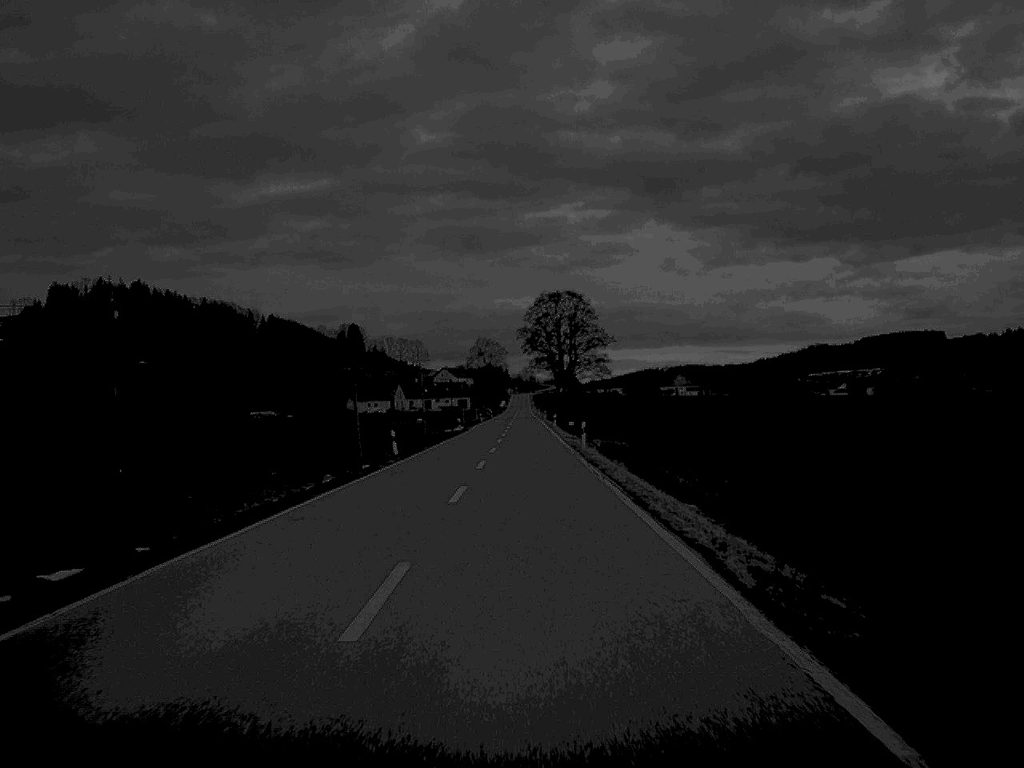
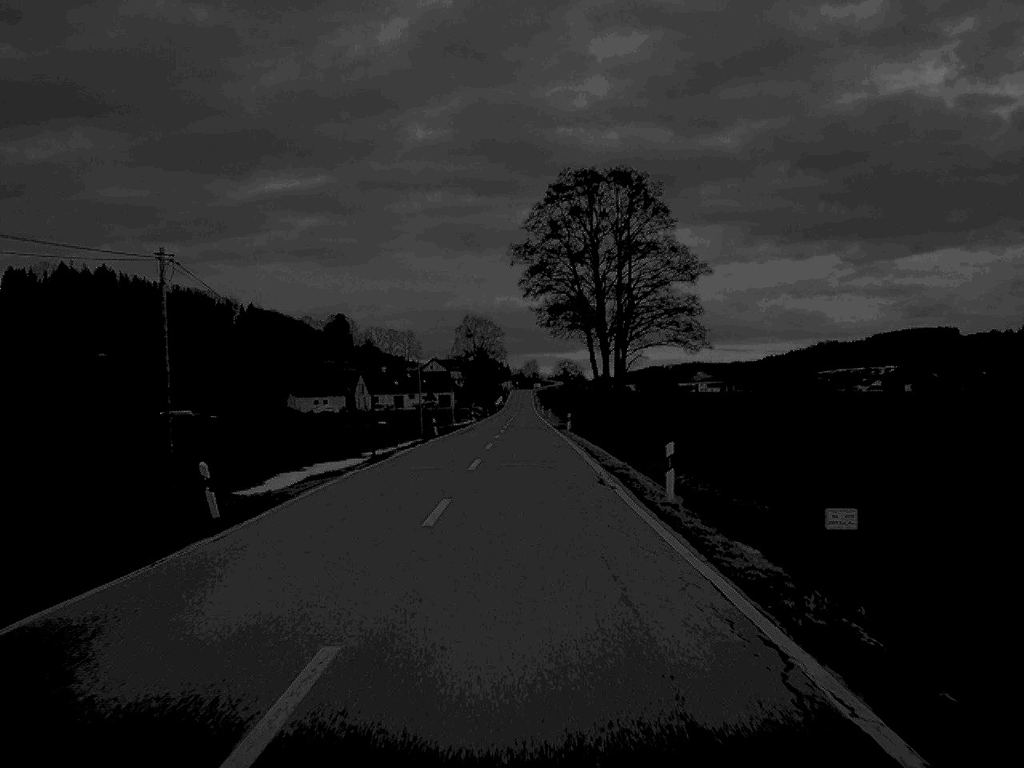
(0.0, +77.6) m; 0°
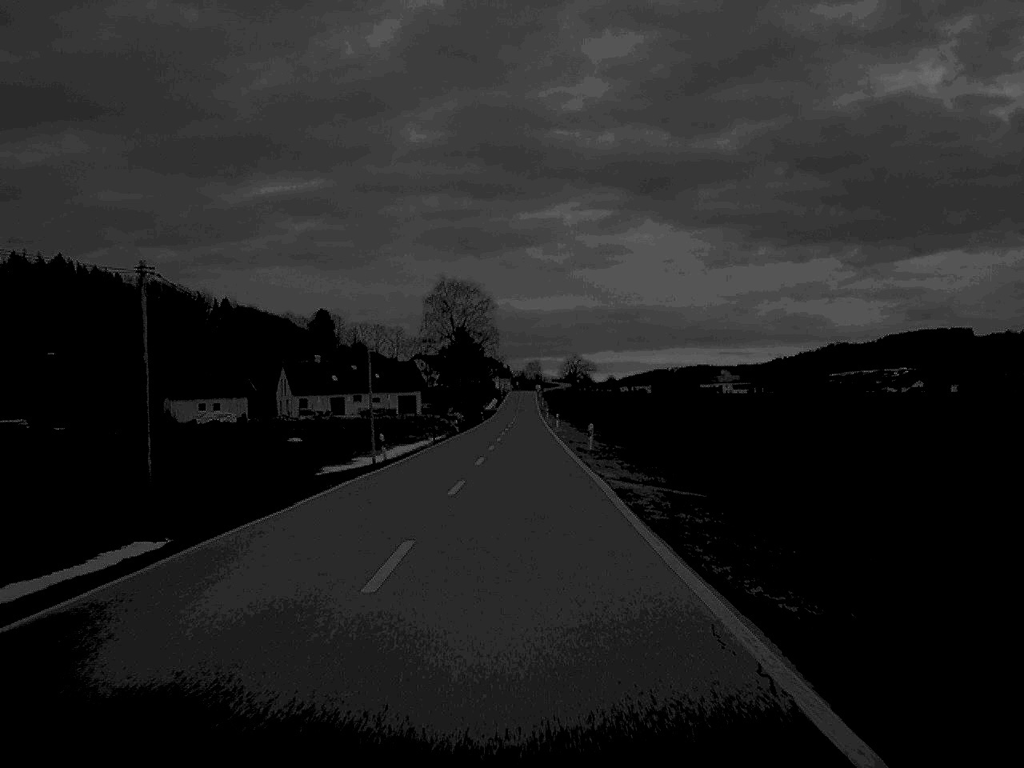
(+0.1, +78.6) m; 0°
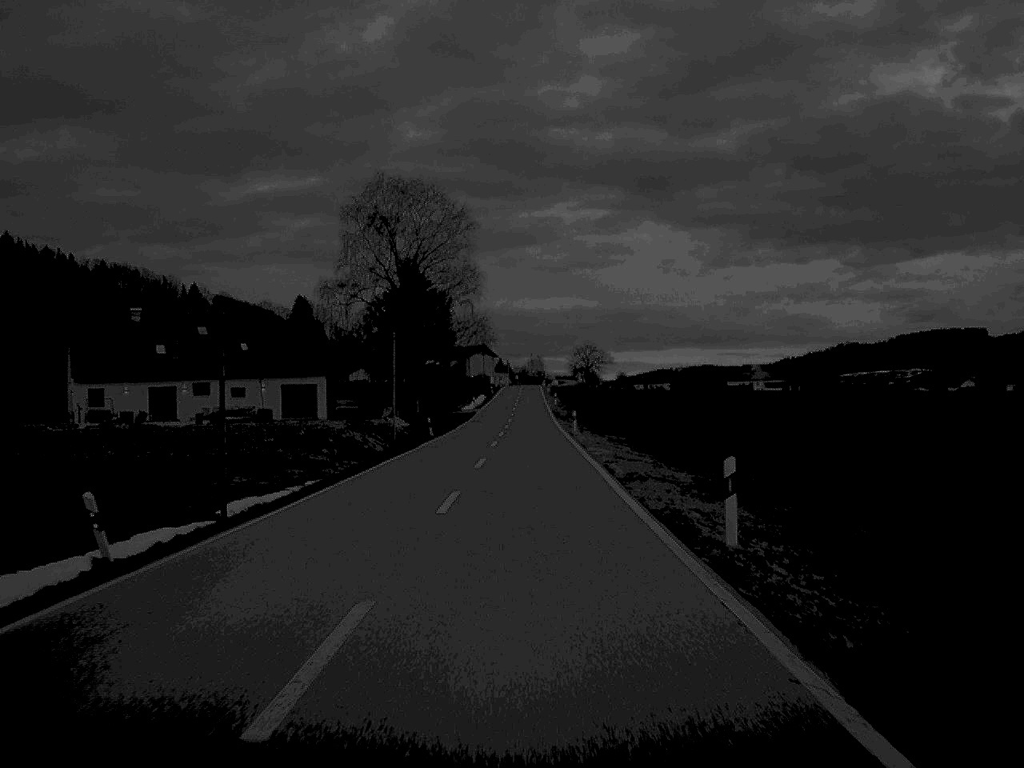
(0.0, +78.0) m; 0°
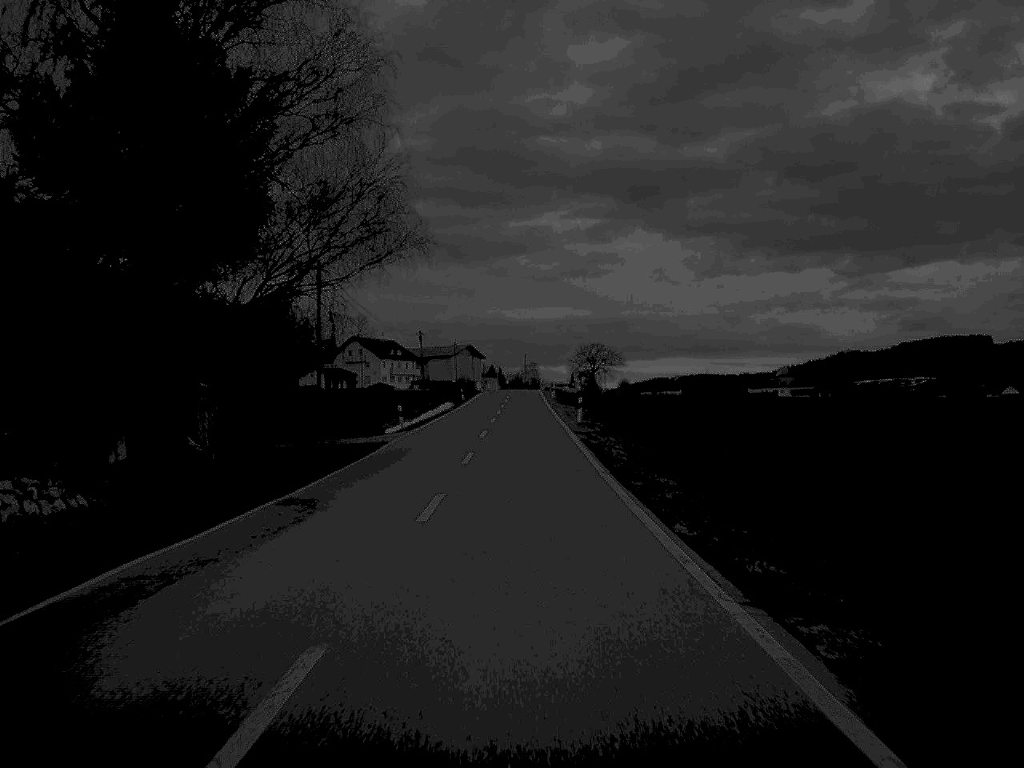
(+0.2, +63.1) m; 0°
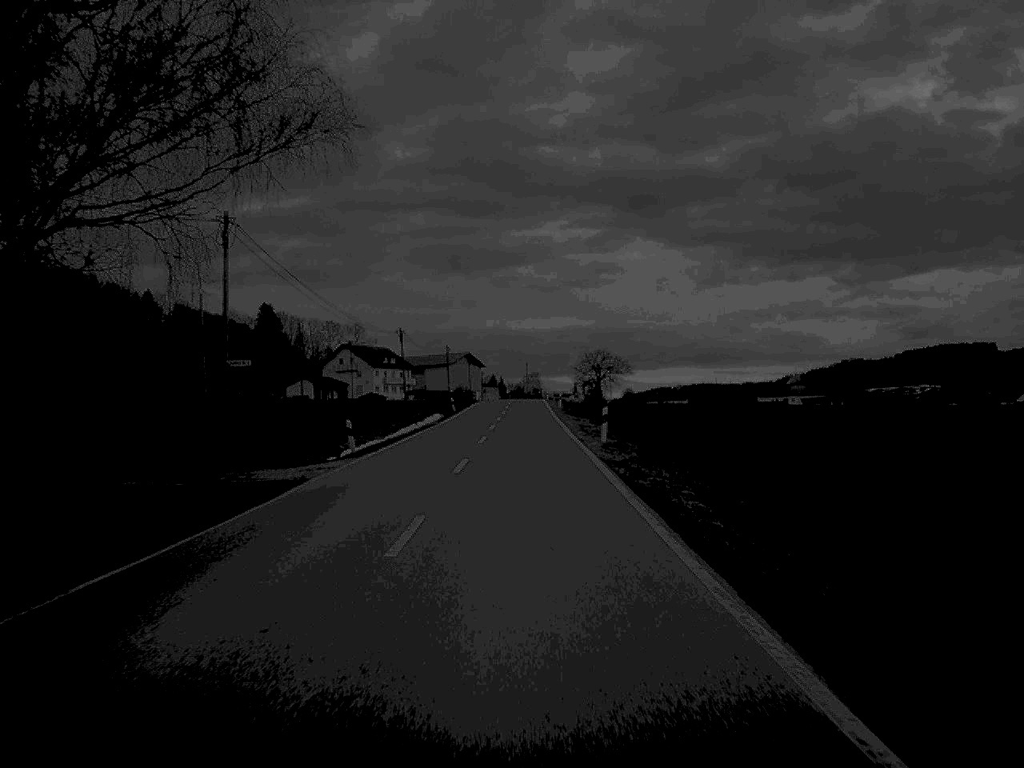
(0.0, +15.5) m; 0°
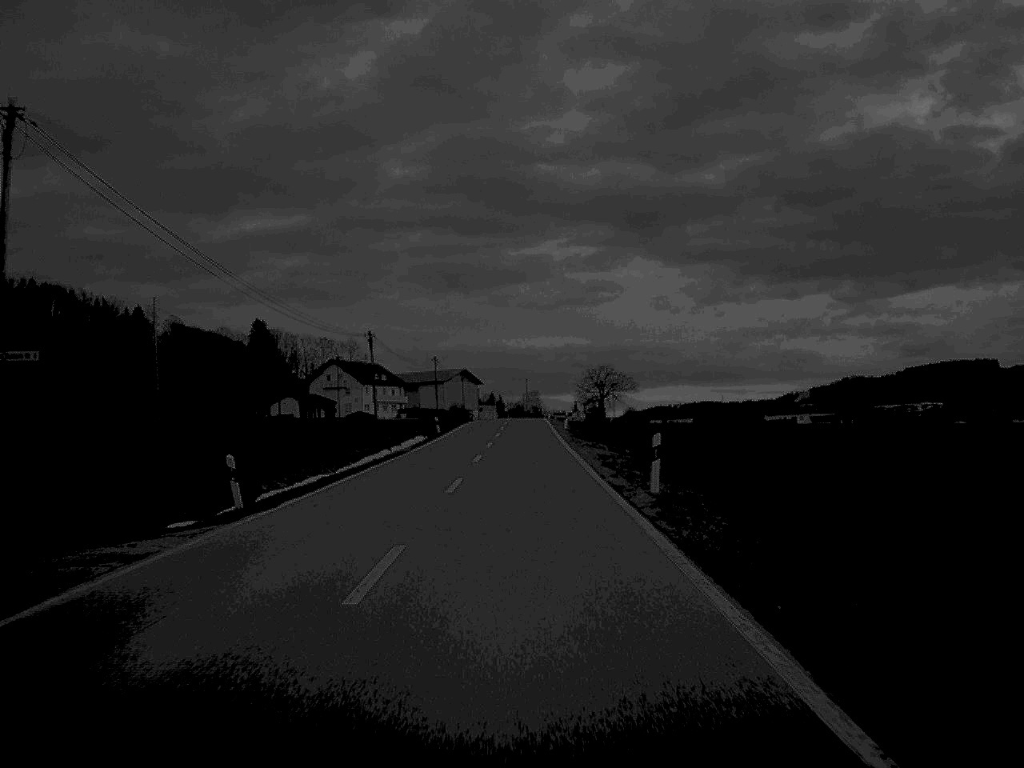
(0.0, +14.8) m; 0°
